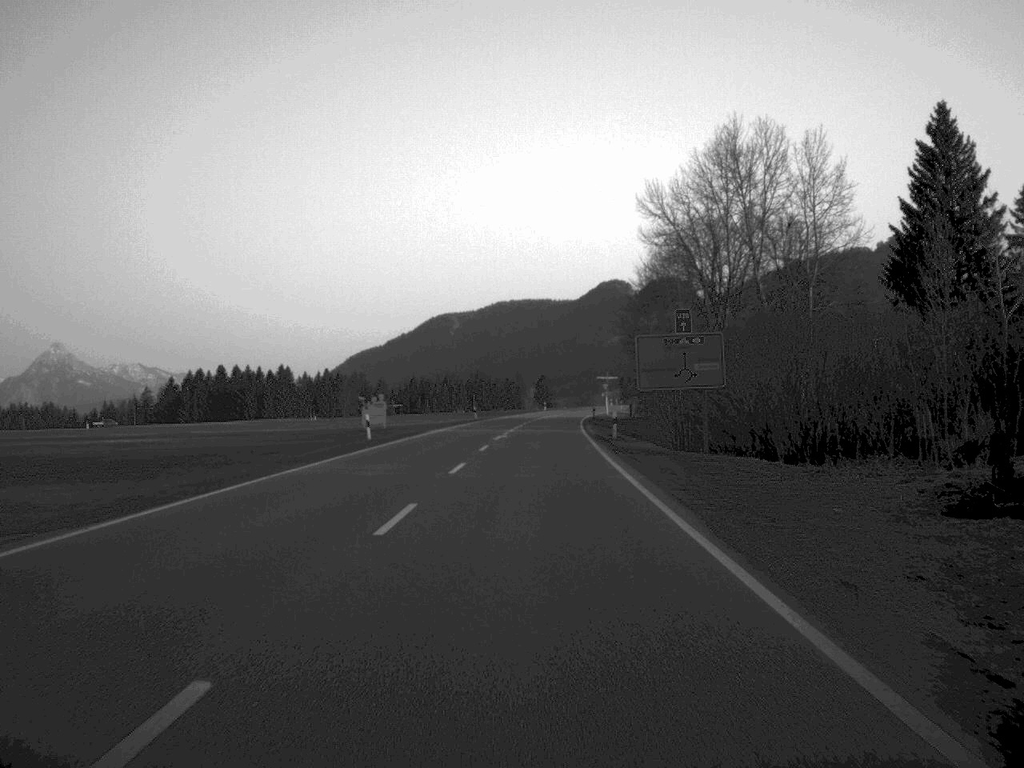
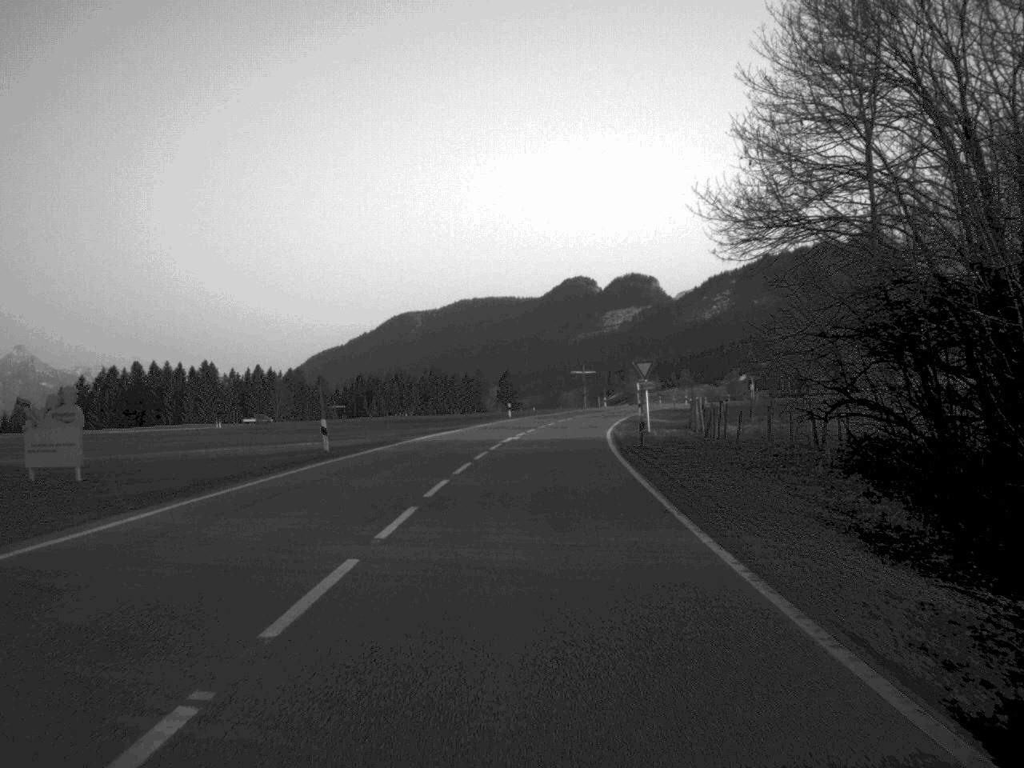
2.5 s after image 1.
(+0.9, +59.4) m; +2°
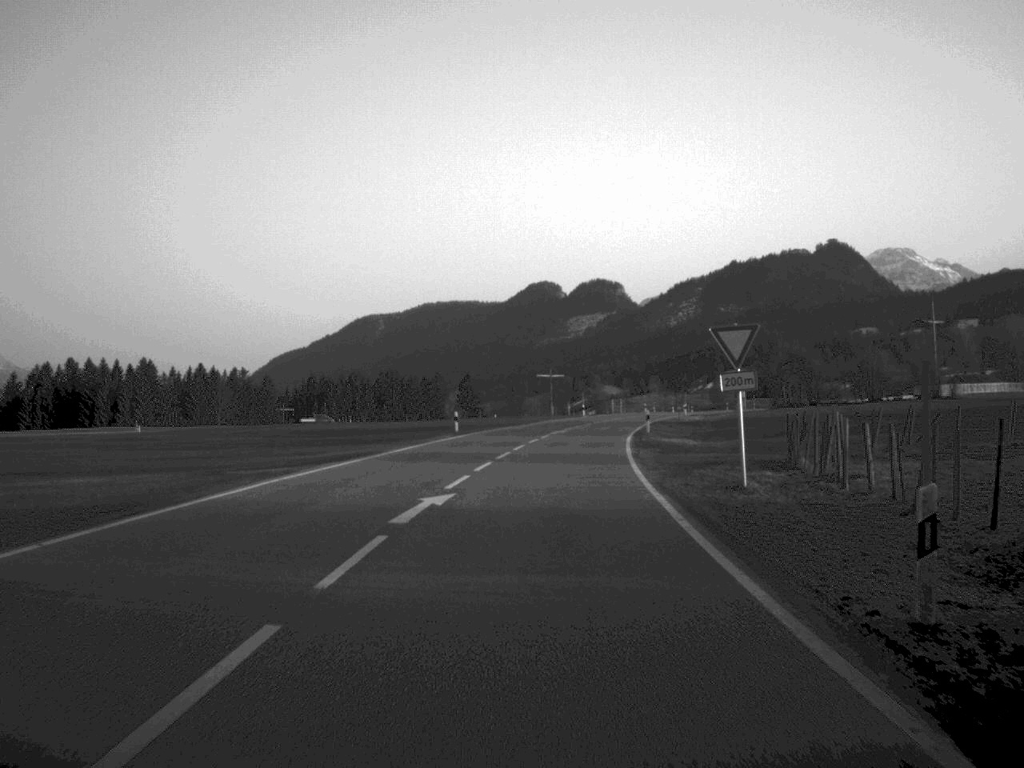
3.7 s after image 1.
(+0.3, +27.1) m; +2°
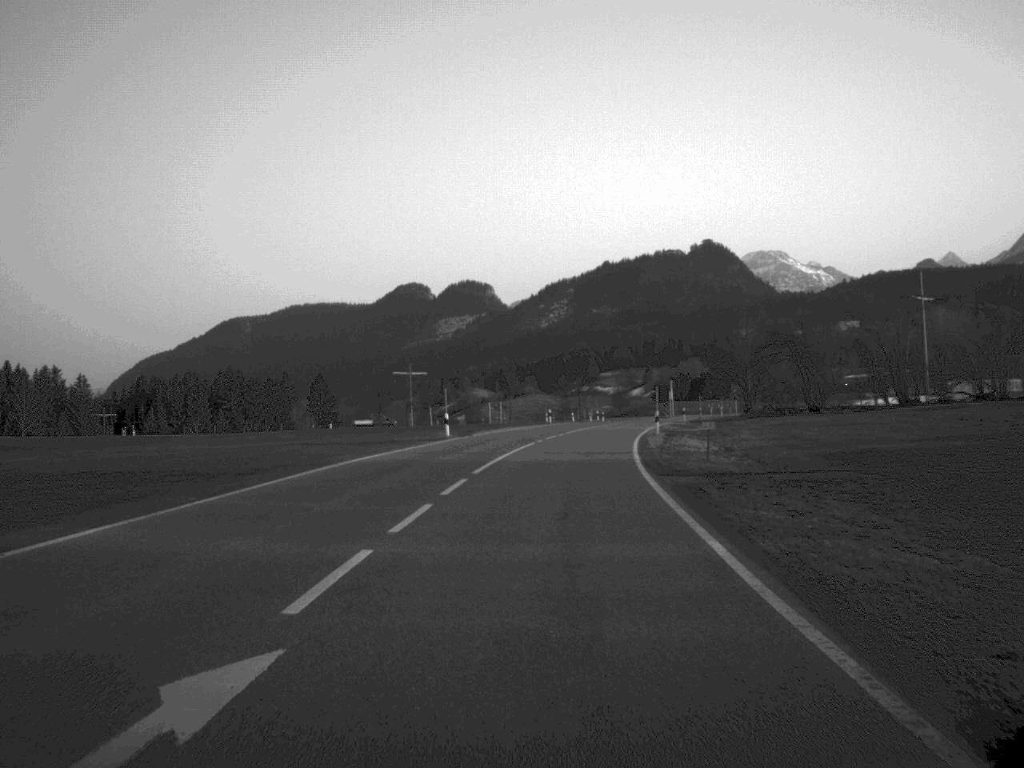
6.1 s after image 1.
(+2.6, +54.4) m; +6°
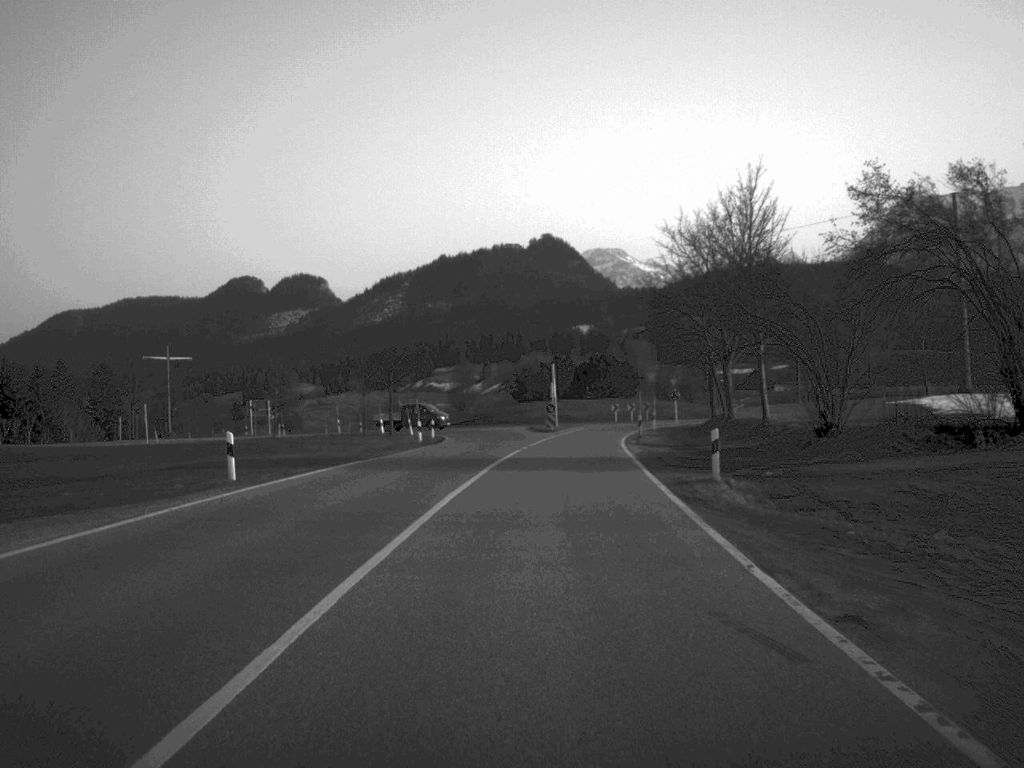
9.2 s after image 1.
(+4.0, +62.3) m; +7°
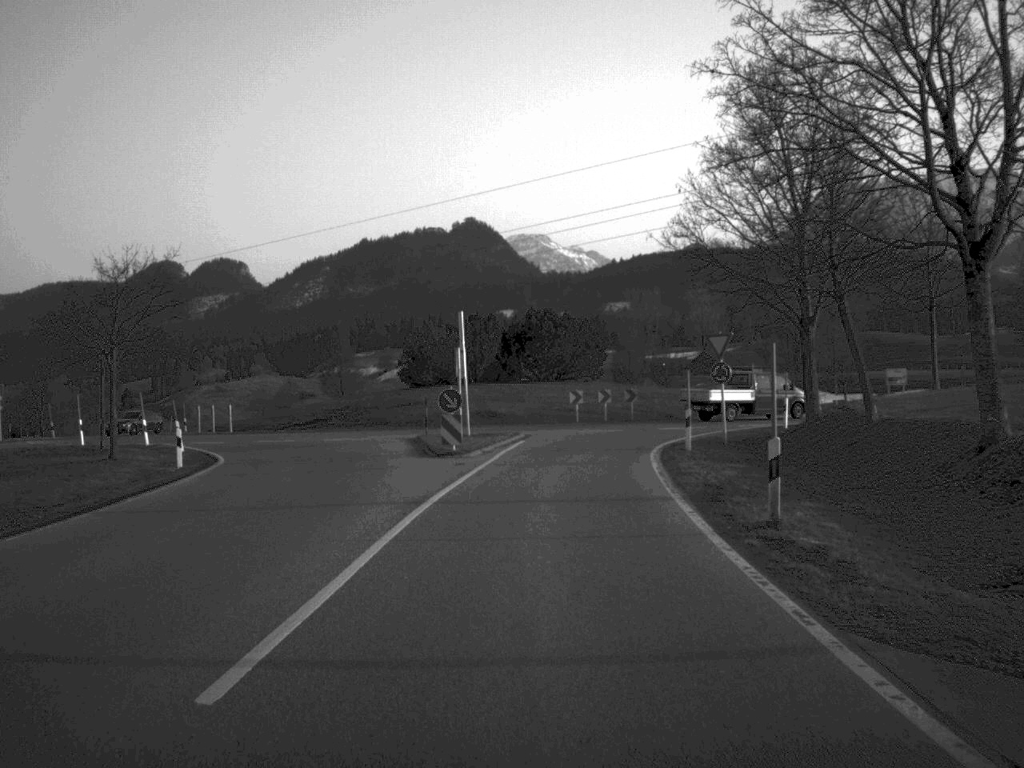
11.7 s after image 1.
(+1.3, +40.8) m; +3°
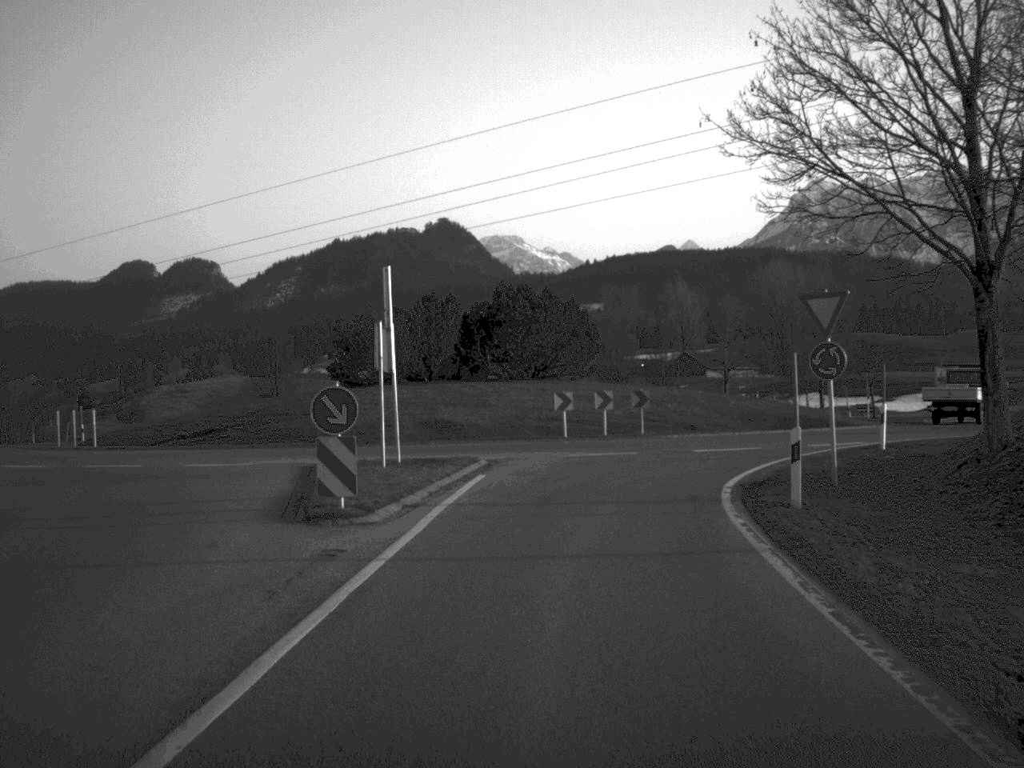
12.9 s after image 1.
(+0.2, +15.2) m; +1°
